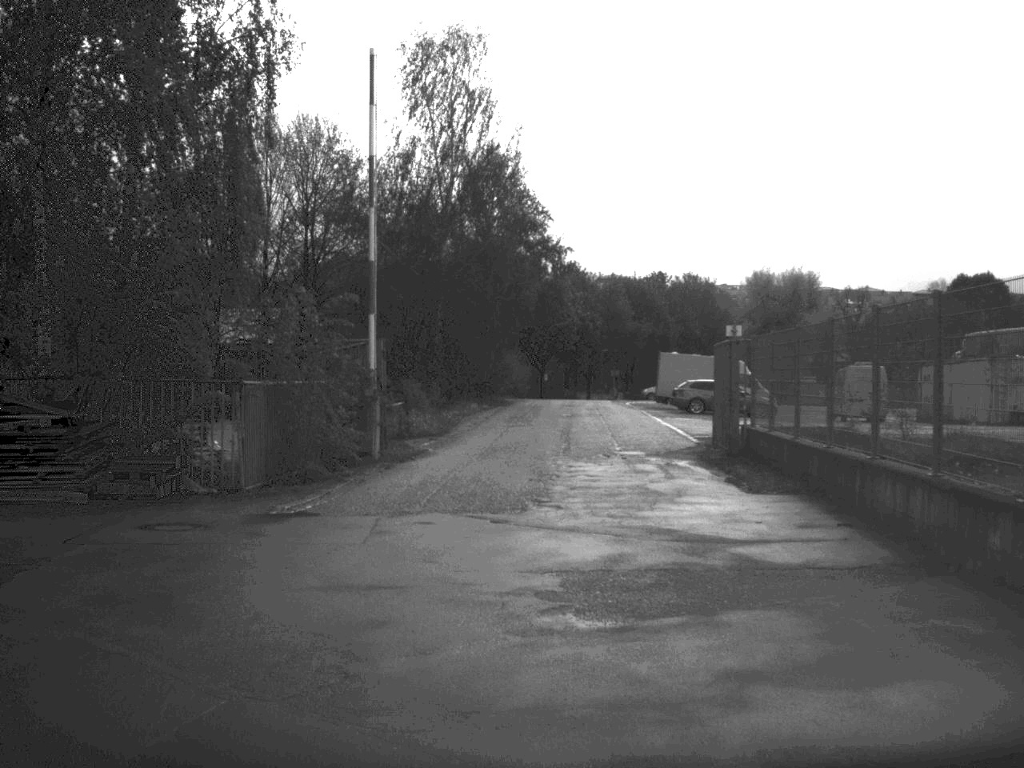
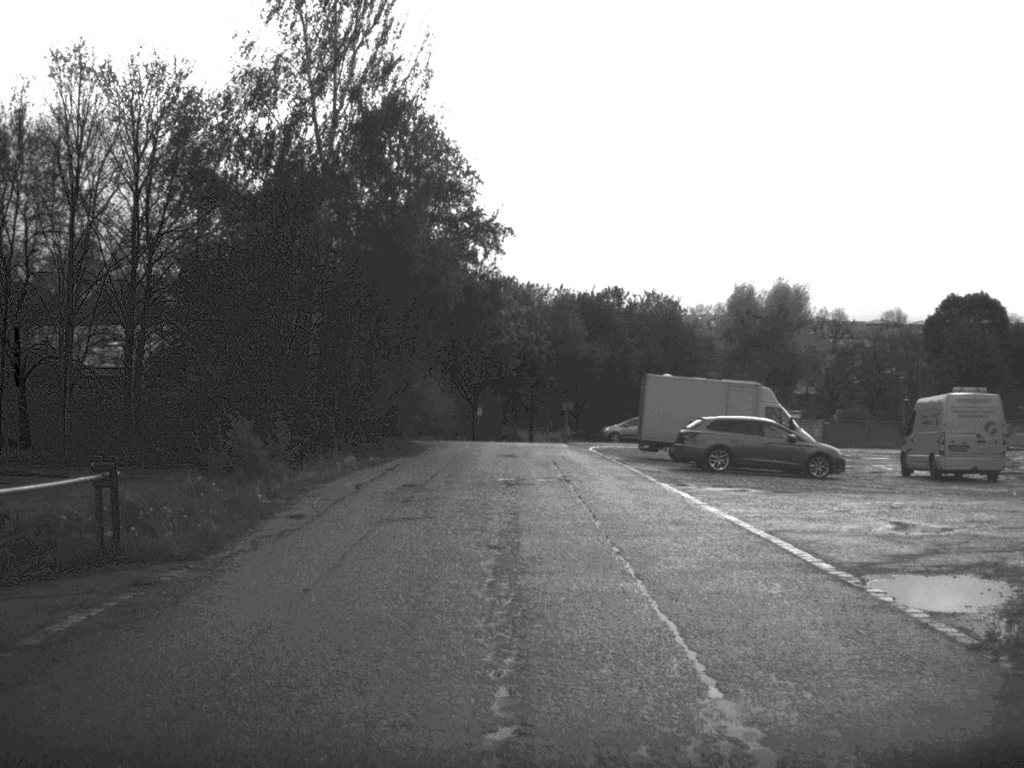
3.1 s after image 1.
(+0.5, +20.4) m; +3°
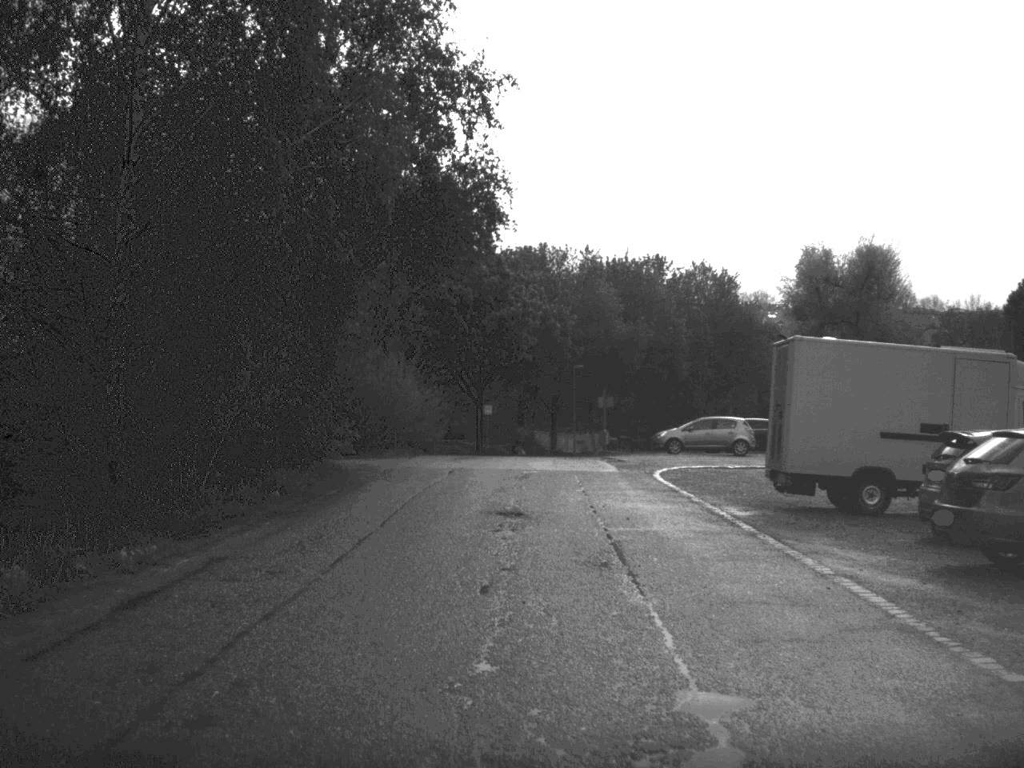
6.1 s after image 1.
(0.0, +20.7) m; -1°
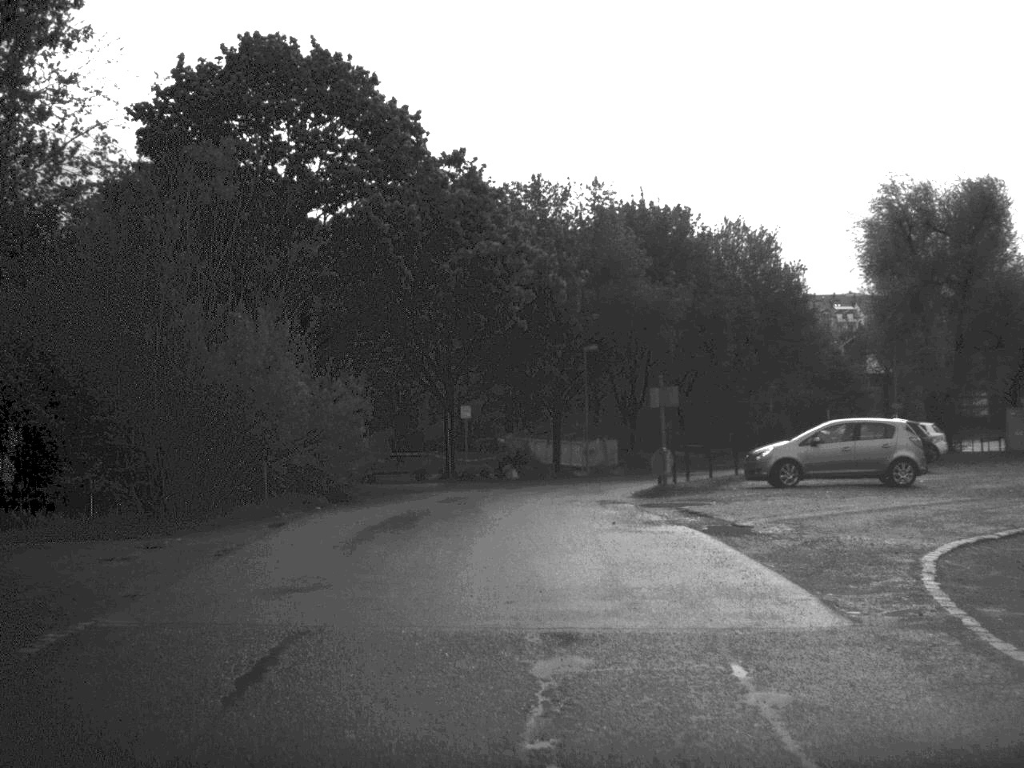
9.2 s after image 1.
(-0.2, +21.2) m; +1°
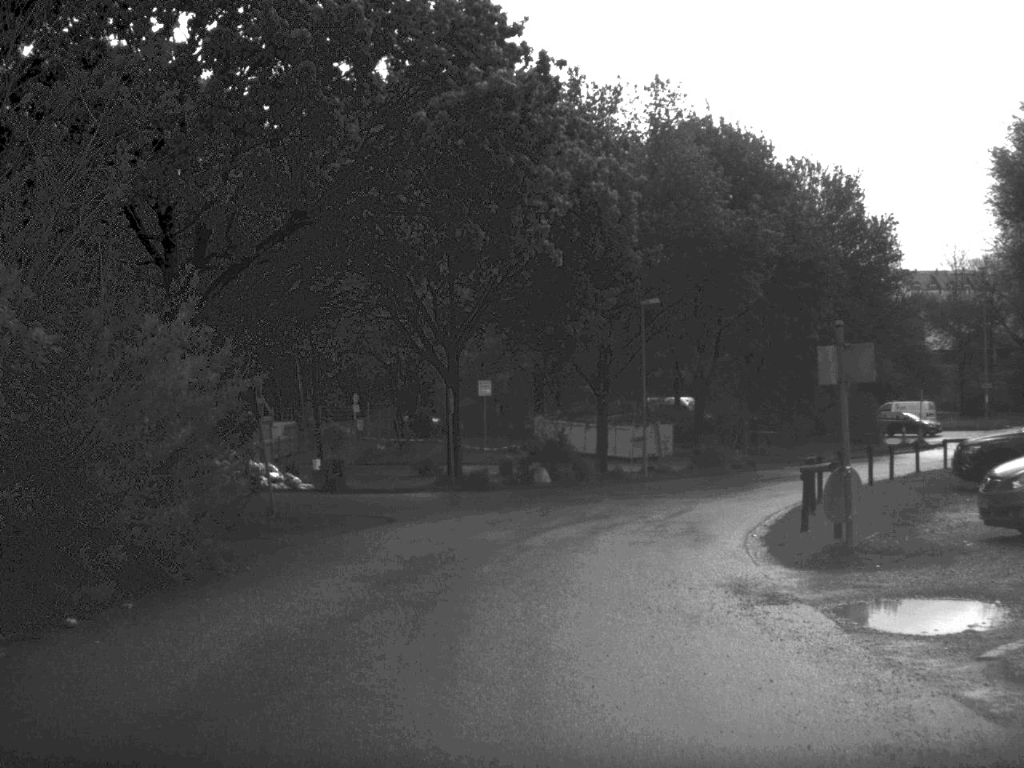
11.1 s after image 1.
(-0.1, +13.2) m; -2°
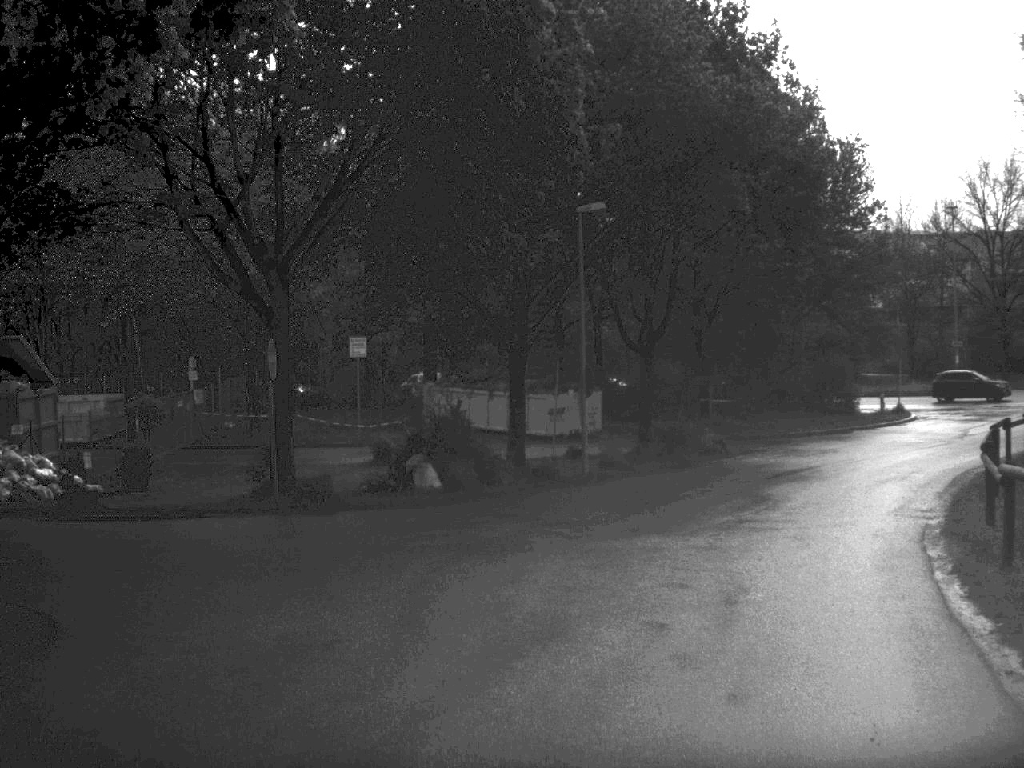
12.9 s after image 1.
(+0.2, +12.3) m; +5°
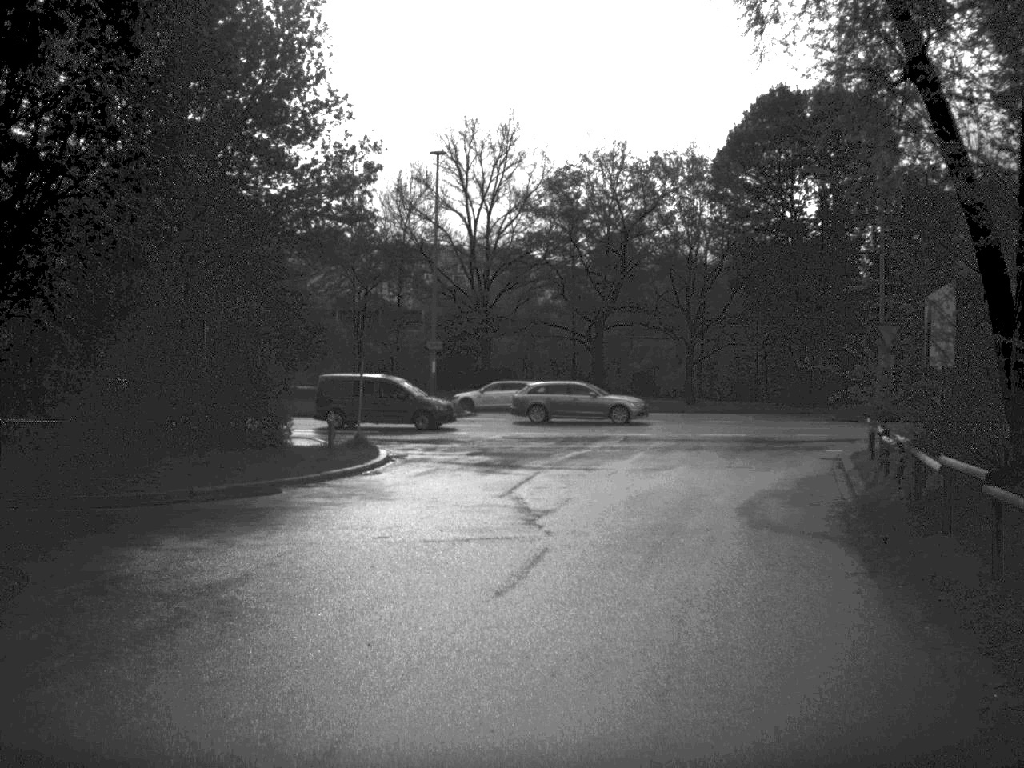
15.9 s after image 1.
(+4.8, +21.1) m; +25°
